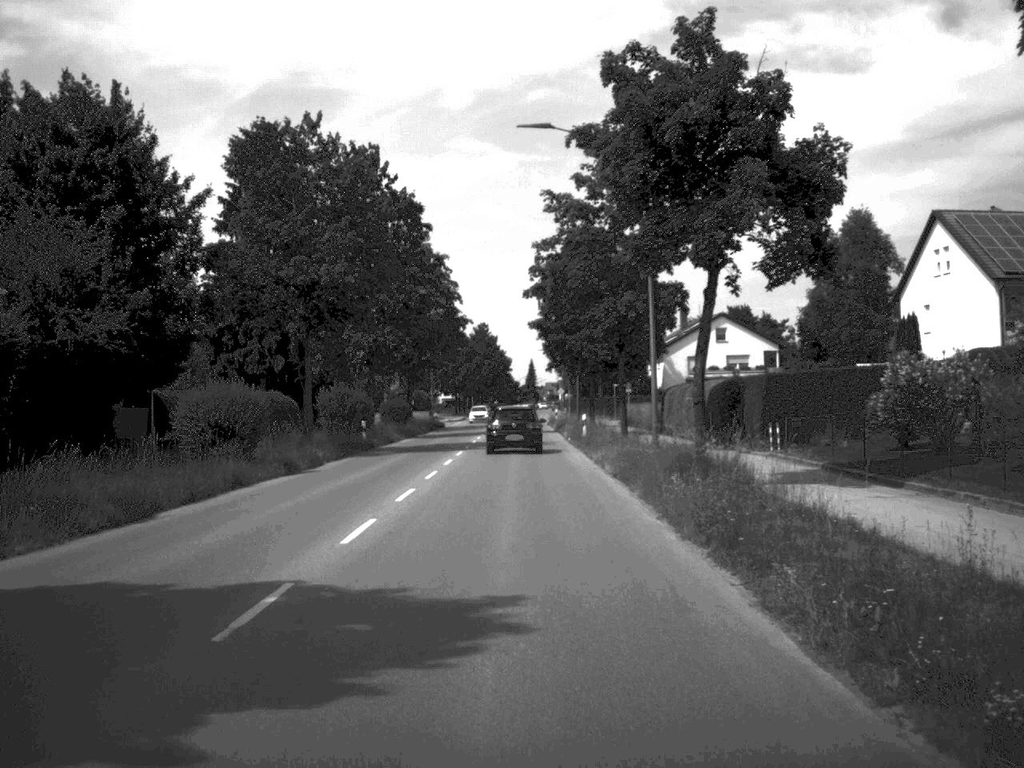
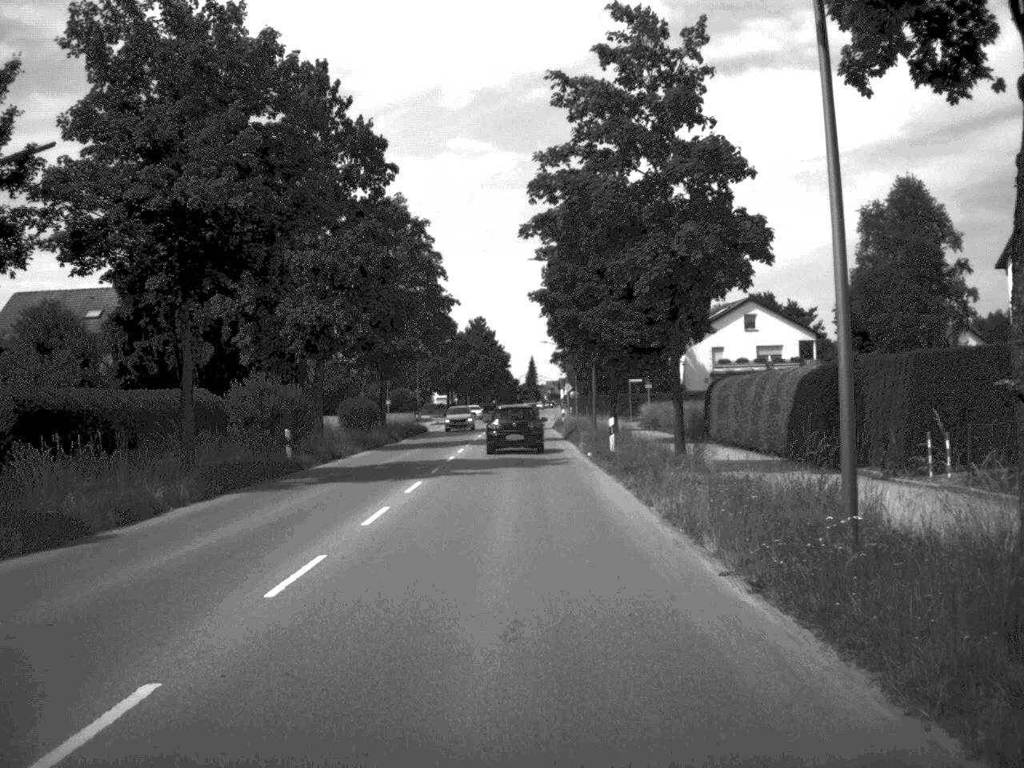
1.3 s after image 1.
(0.0, +16.1) m; 0°
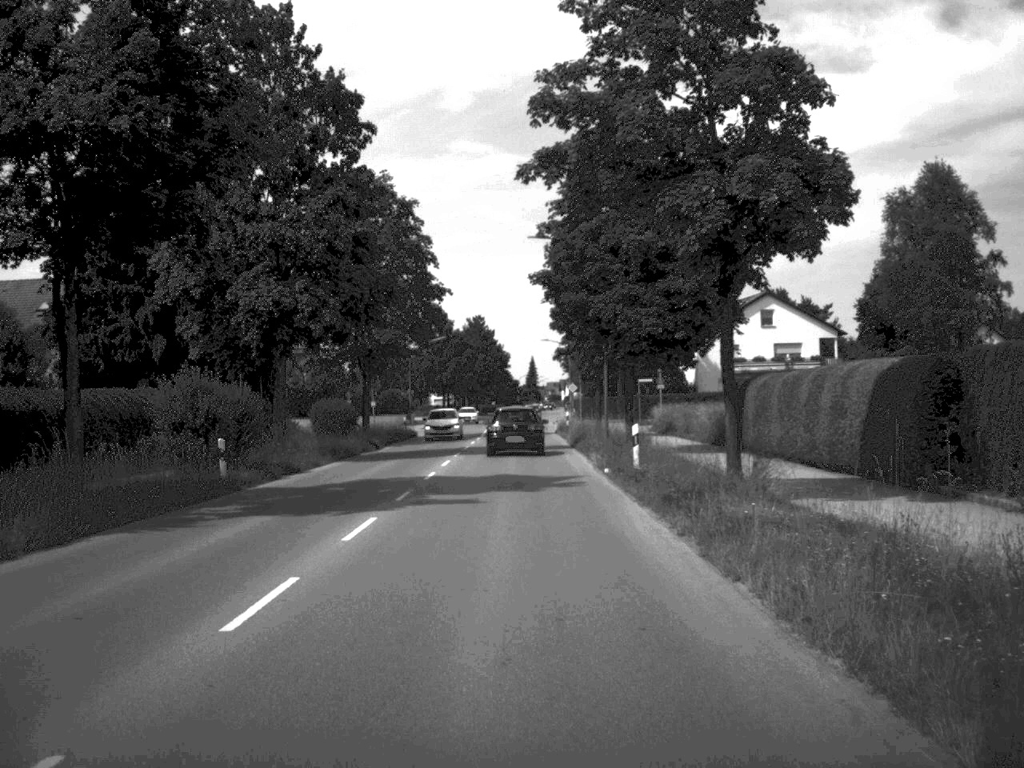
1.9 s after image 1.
(0.0, +7.5) m; 0°
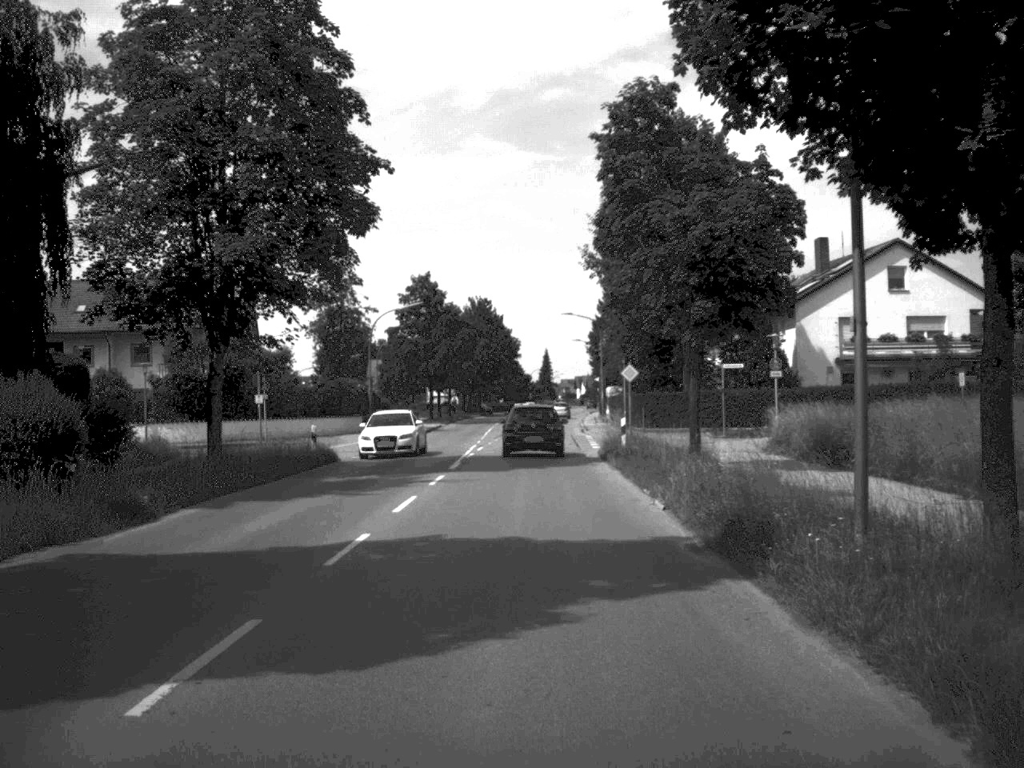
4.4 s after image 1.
(-0.2, +32.3) m; -1°
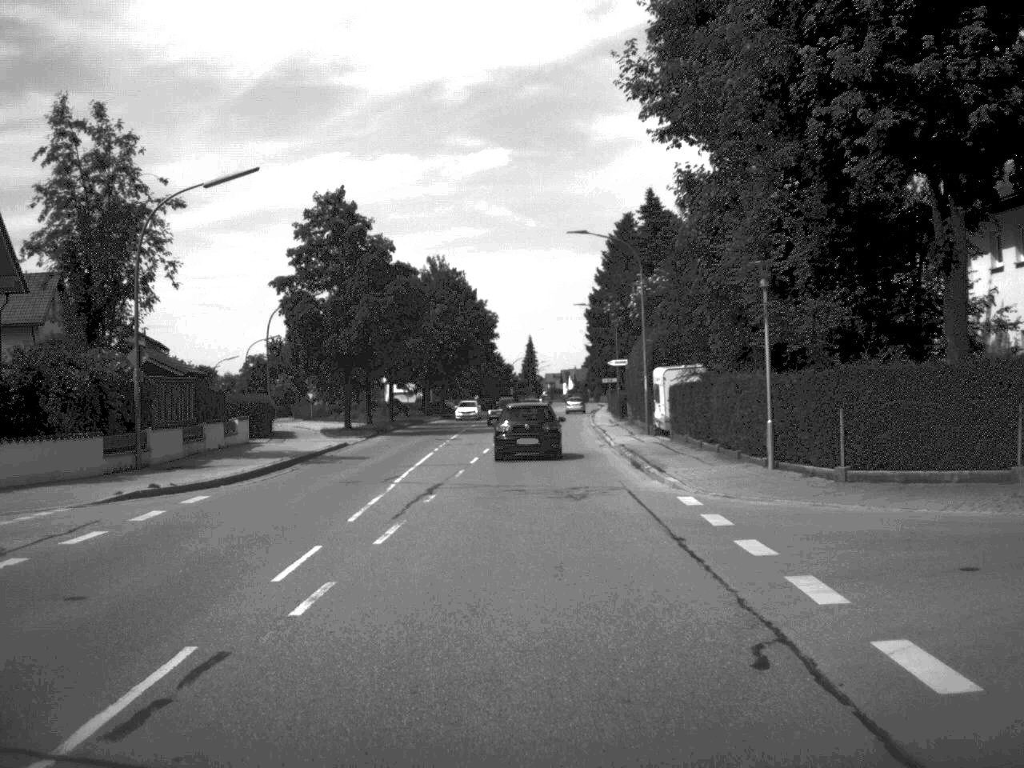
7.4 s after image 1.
(+0.1, +39.2) m; +1°
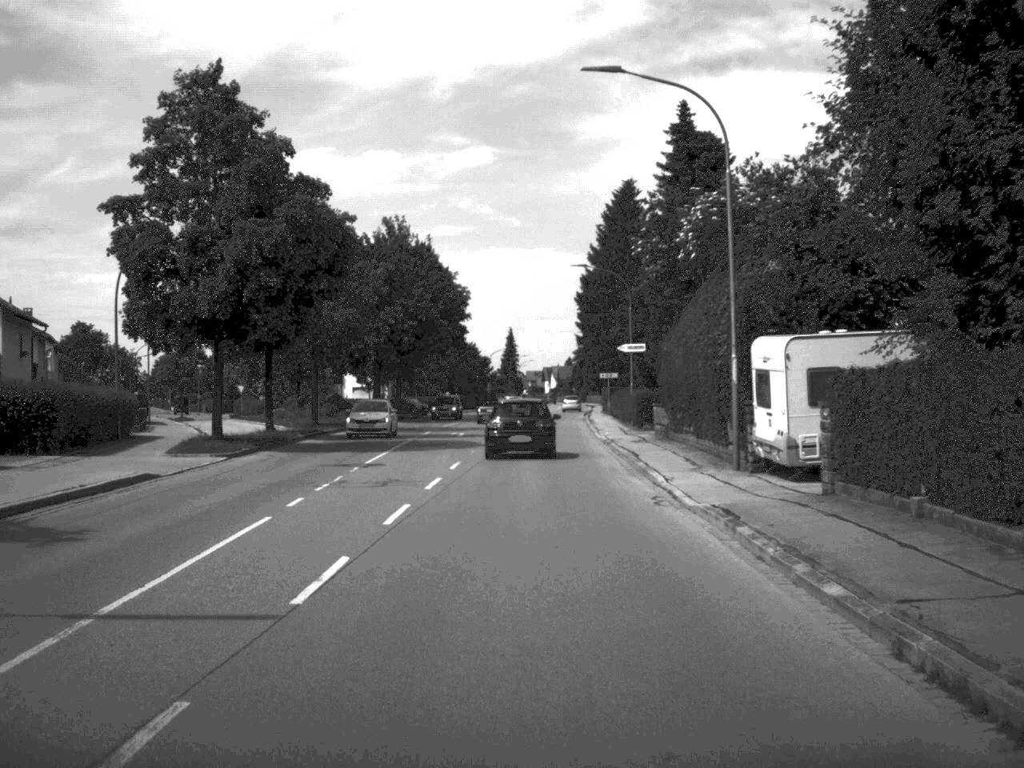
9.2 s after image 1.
(+0.2, +22.4) m; +1°
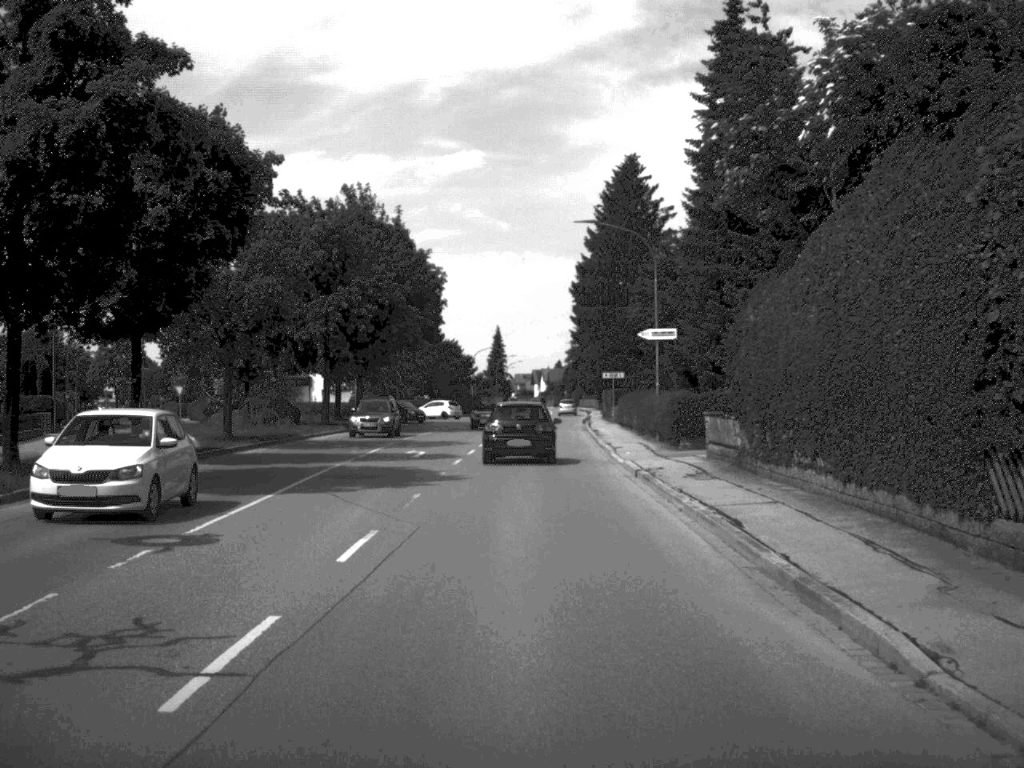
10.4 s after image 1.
(+0.1, +15.1) m; 0°
